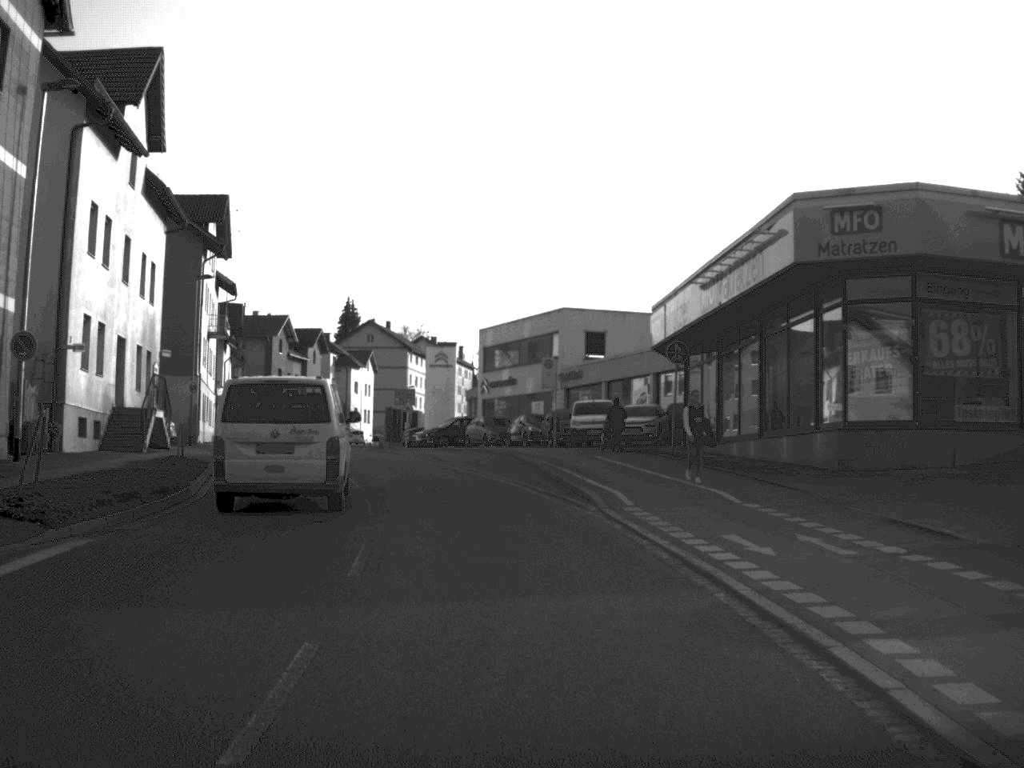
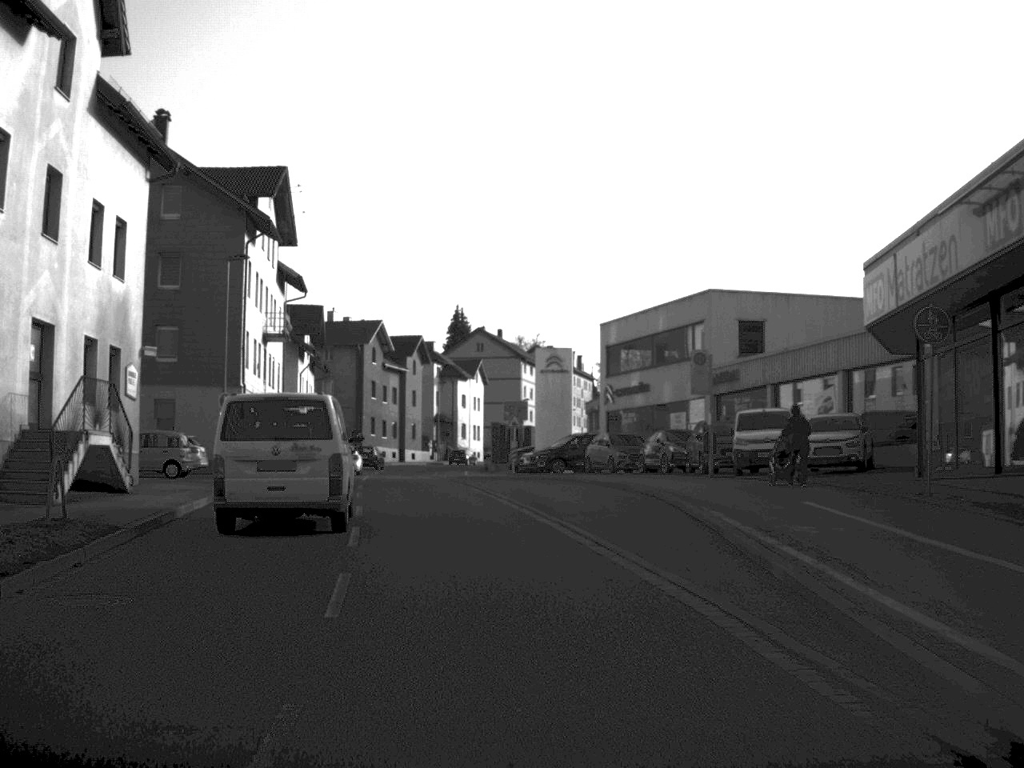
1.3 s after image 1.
(-0.5, +14.0) m; -6°
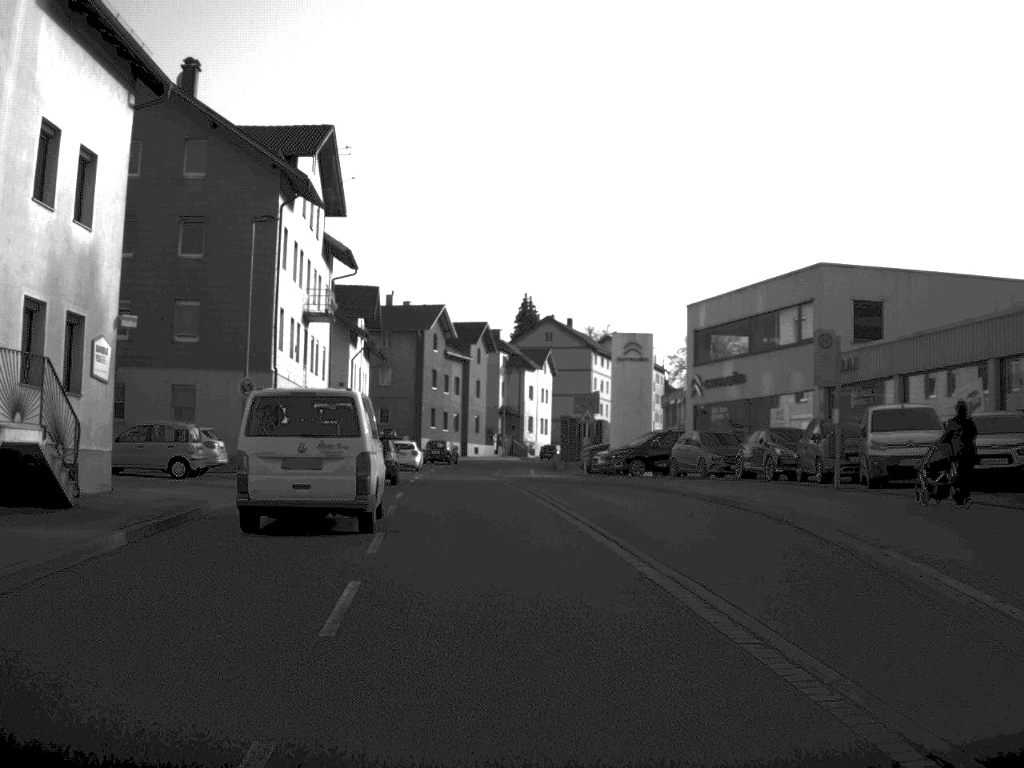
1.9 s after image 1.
(-0.2, +6.9) m; -3°
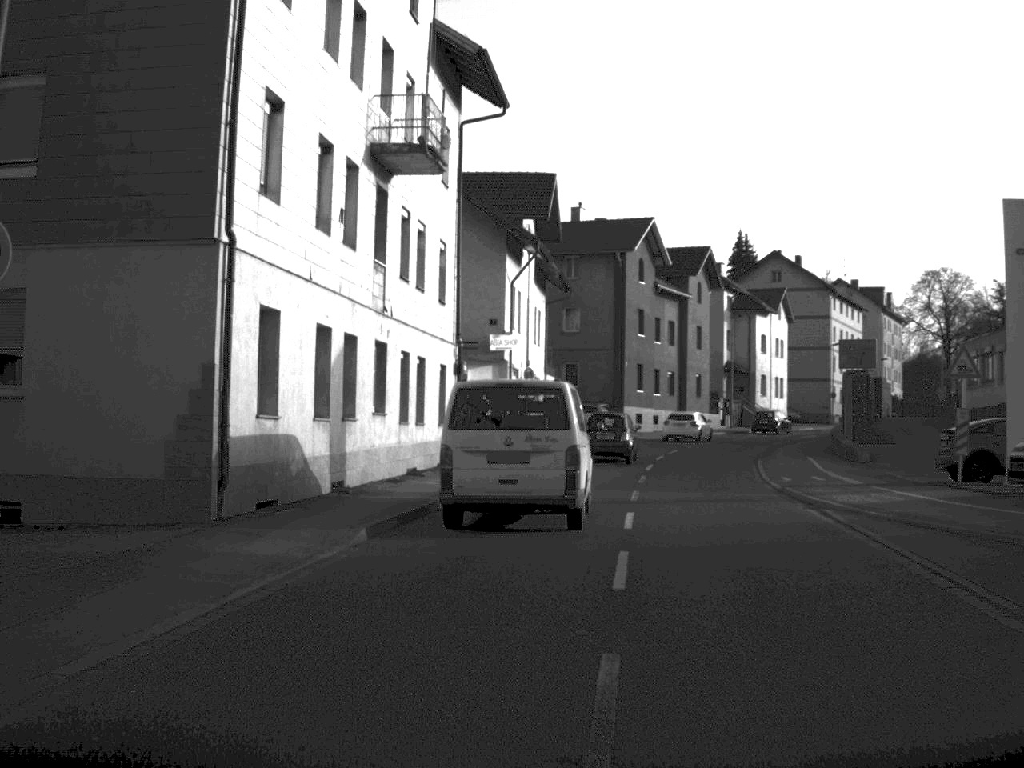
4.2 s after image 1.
(-2.4, +28.0) m; -9°
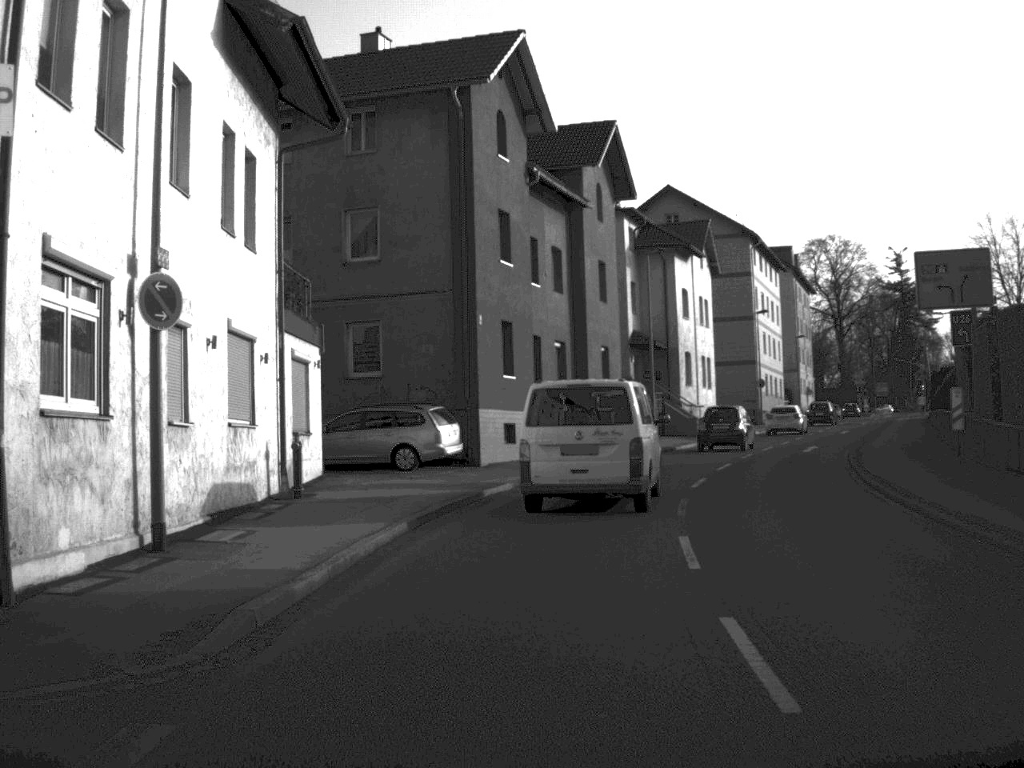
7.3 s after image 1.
(+2.0, +34.7) m; +8°
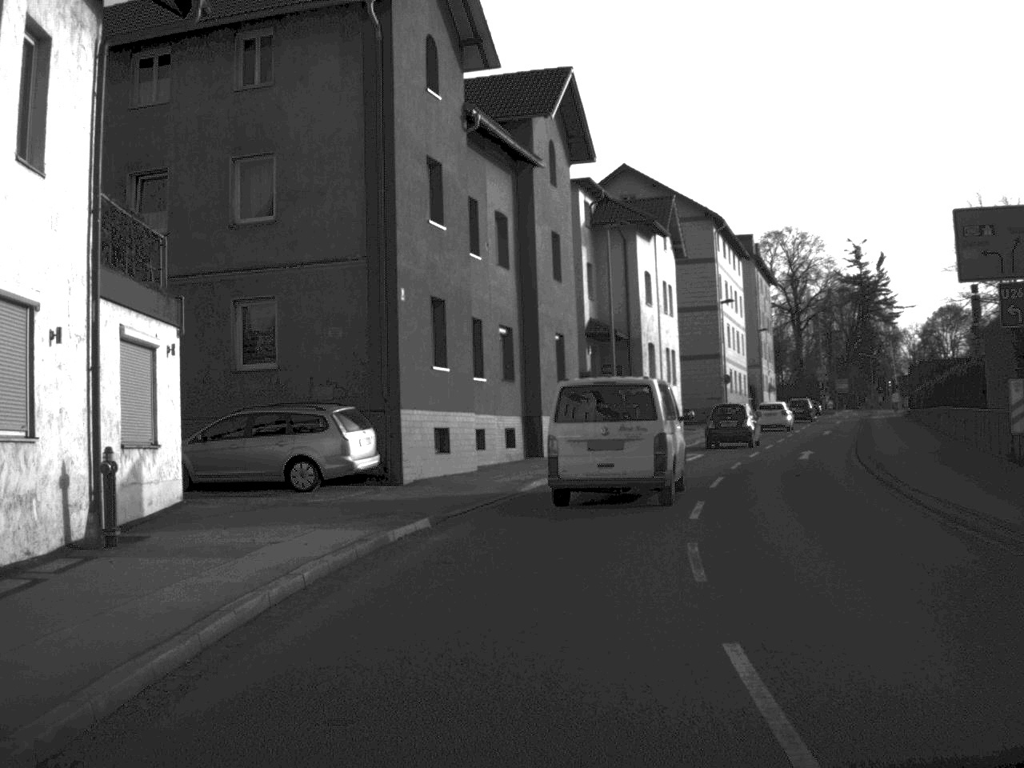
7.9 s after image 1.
(+0.1, +7.1) m; +2°
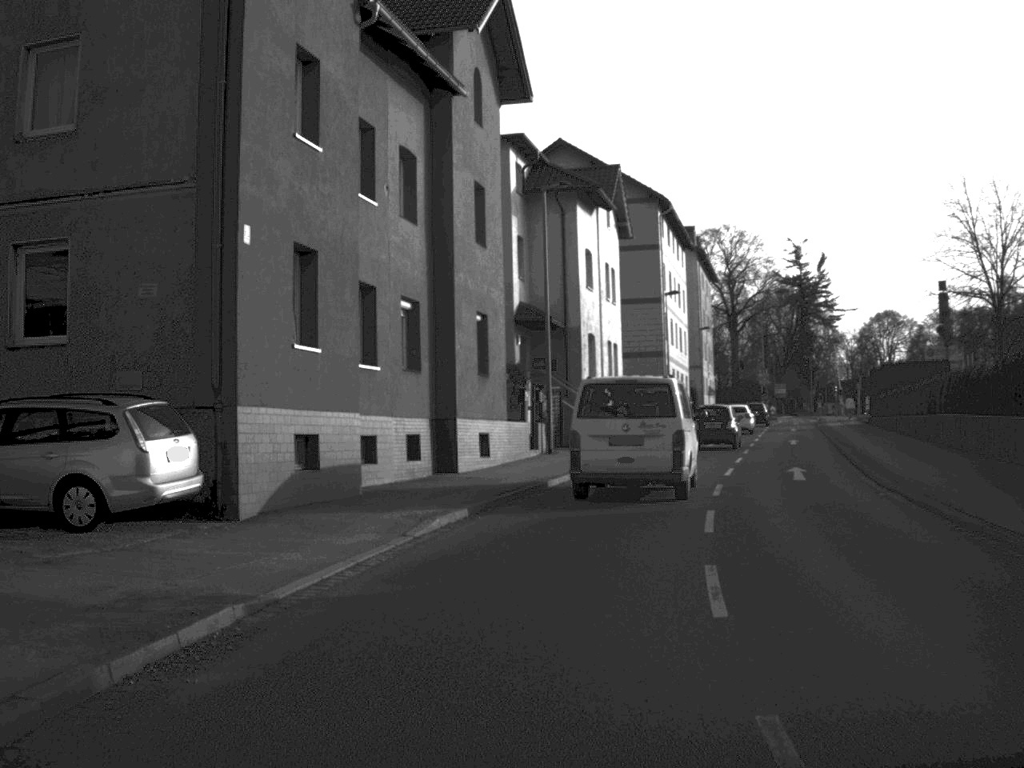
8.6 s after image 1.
(+0.2, +8.1) m; +3°
